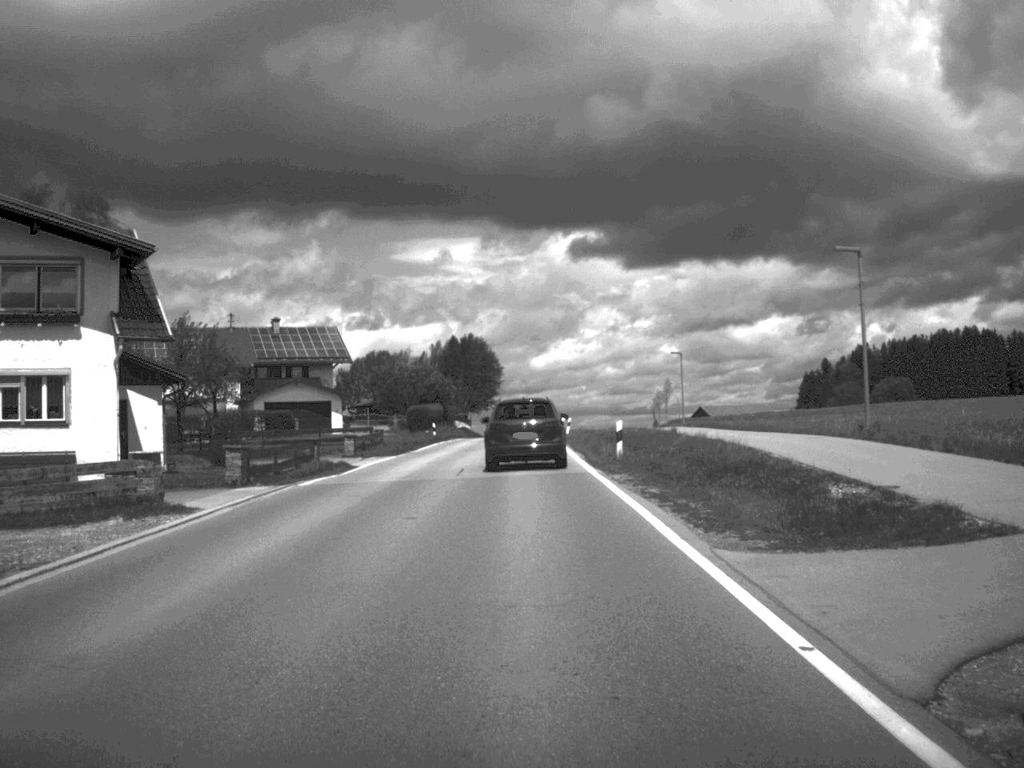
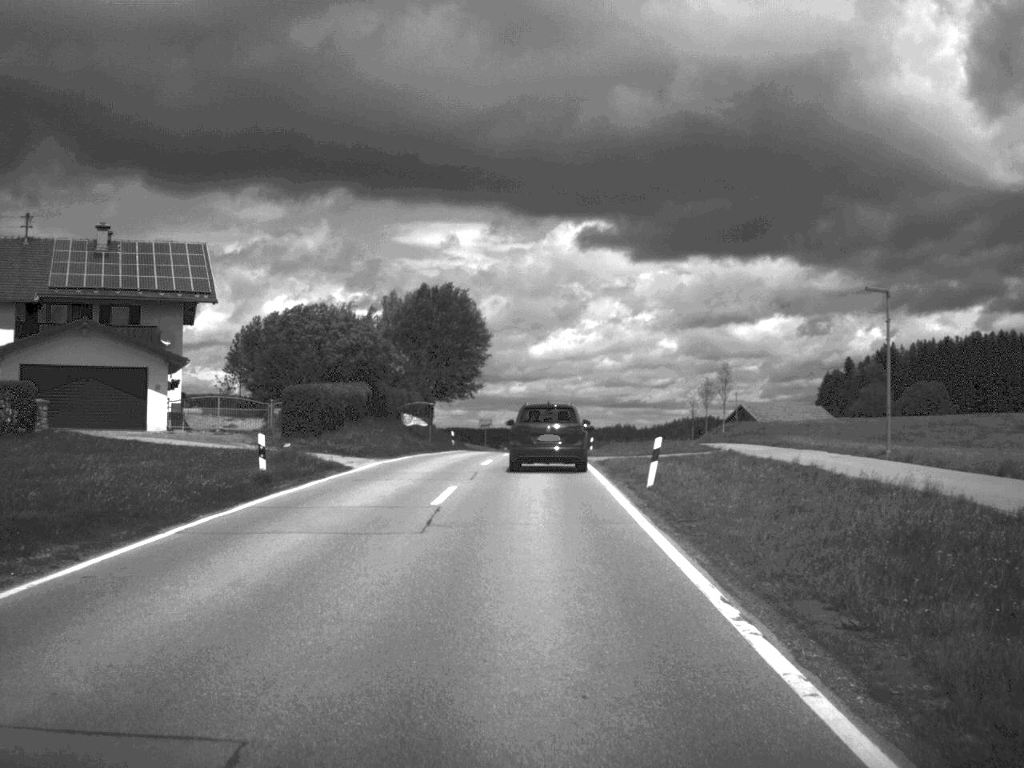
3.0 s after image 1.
(-0.3, +45.7) m; 0°
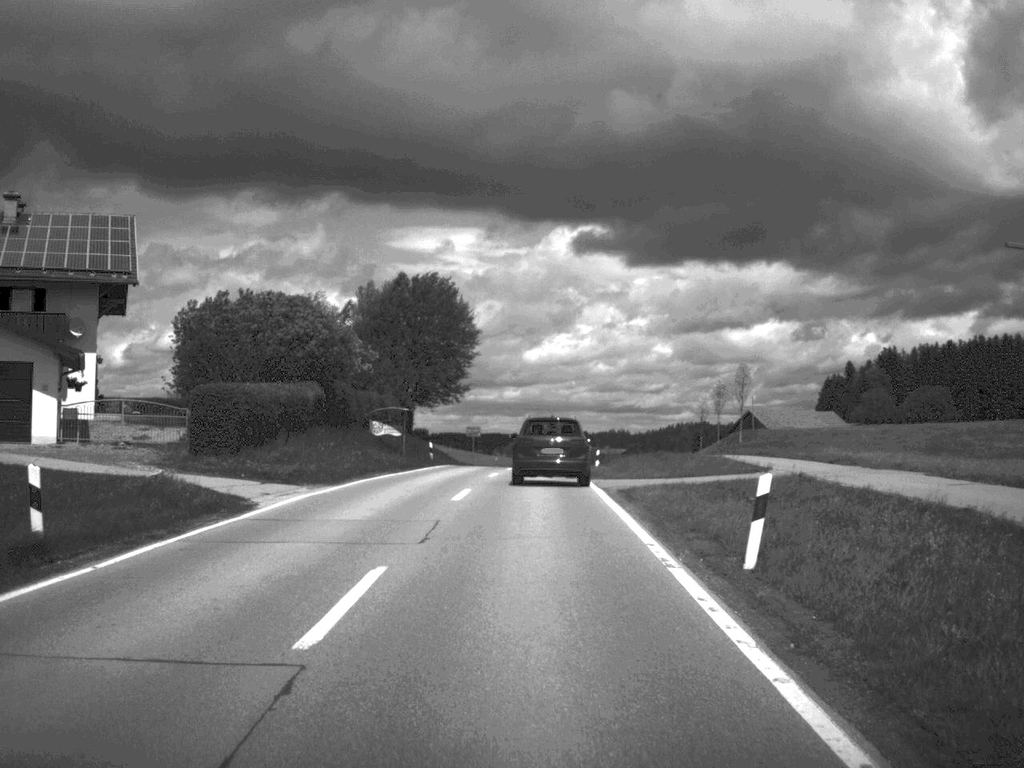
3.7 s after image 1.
(0.0, +11.1) m; 0°
